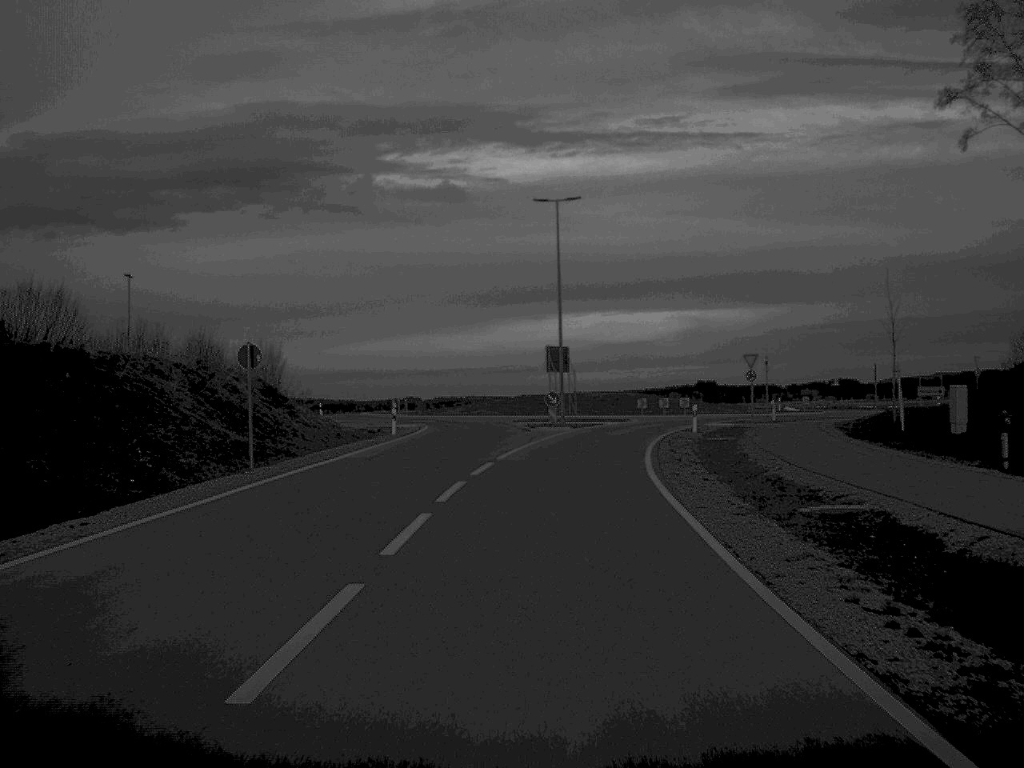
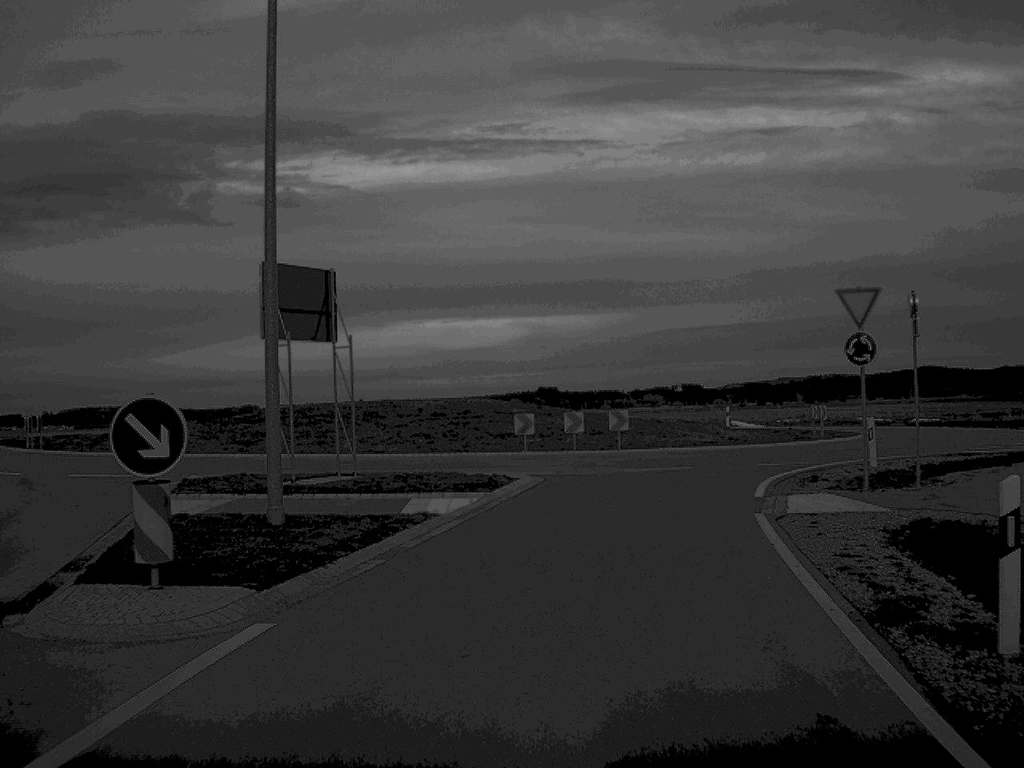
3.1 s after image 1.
(+2.5, +41.8) m; +7°
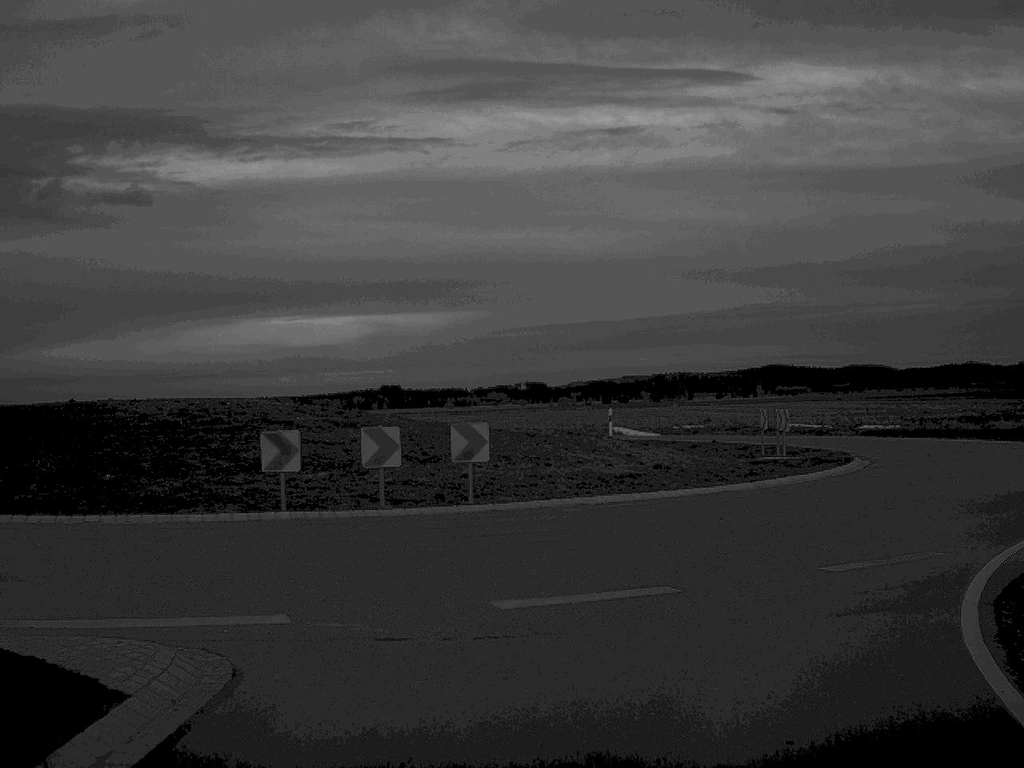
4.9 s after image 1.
(+0.9, +16.5) m; +7°
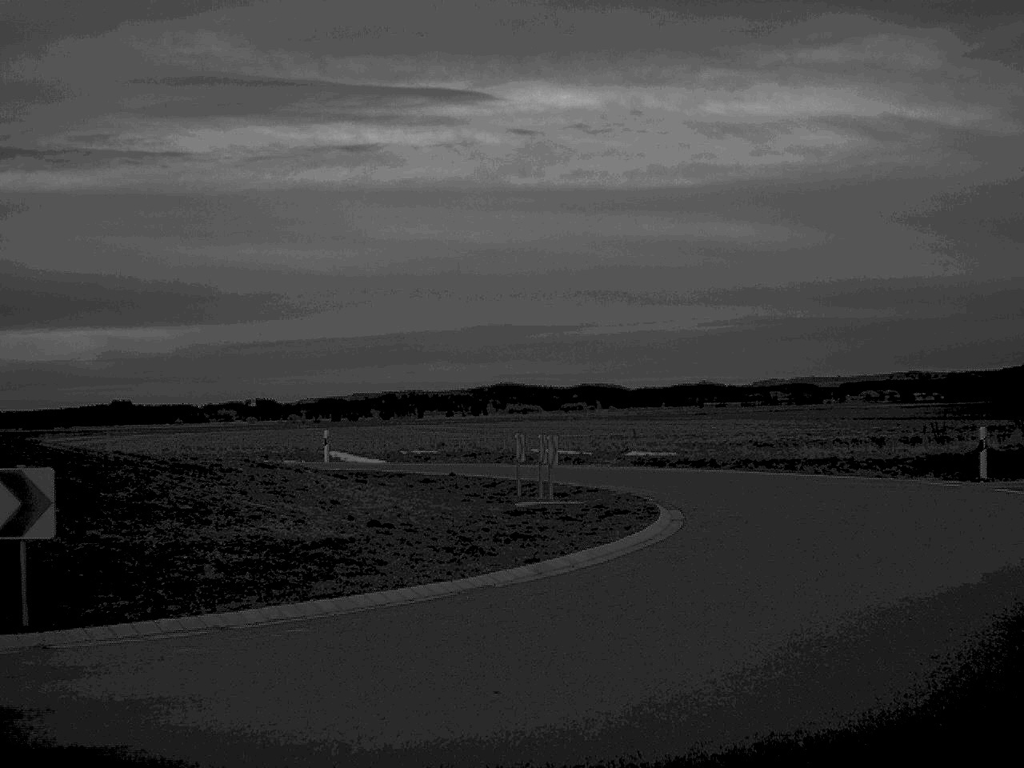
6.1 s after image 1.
(+0.7, +8.0) m; +12°
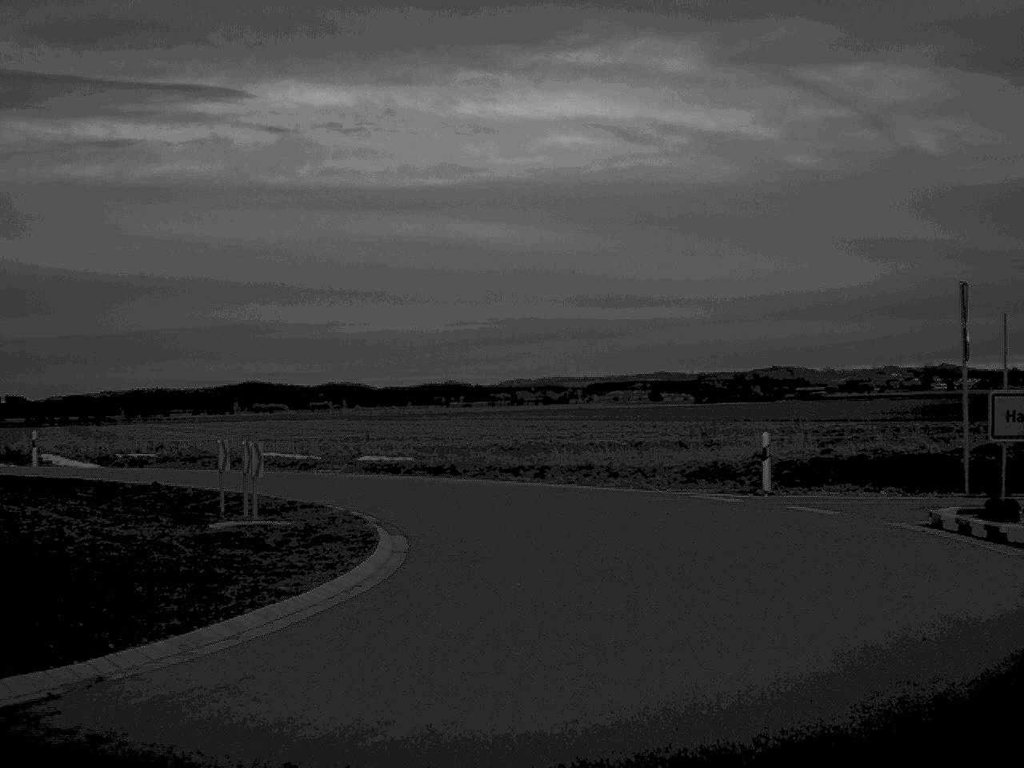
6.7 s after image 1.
(+0.3, +3.6) m; +12°
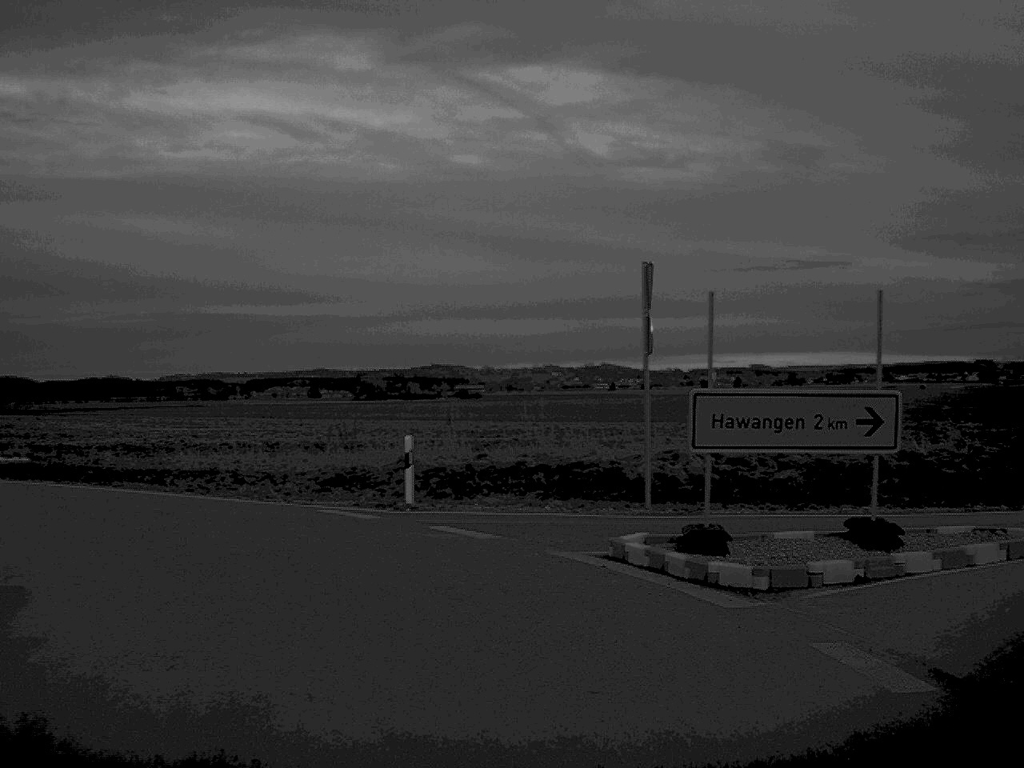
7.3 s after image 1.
(+0.4, +3.4) m; +15°
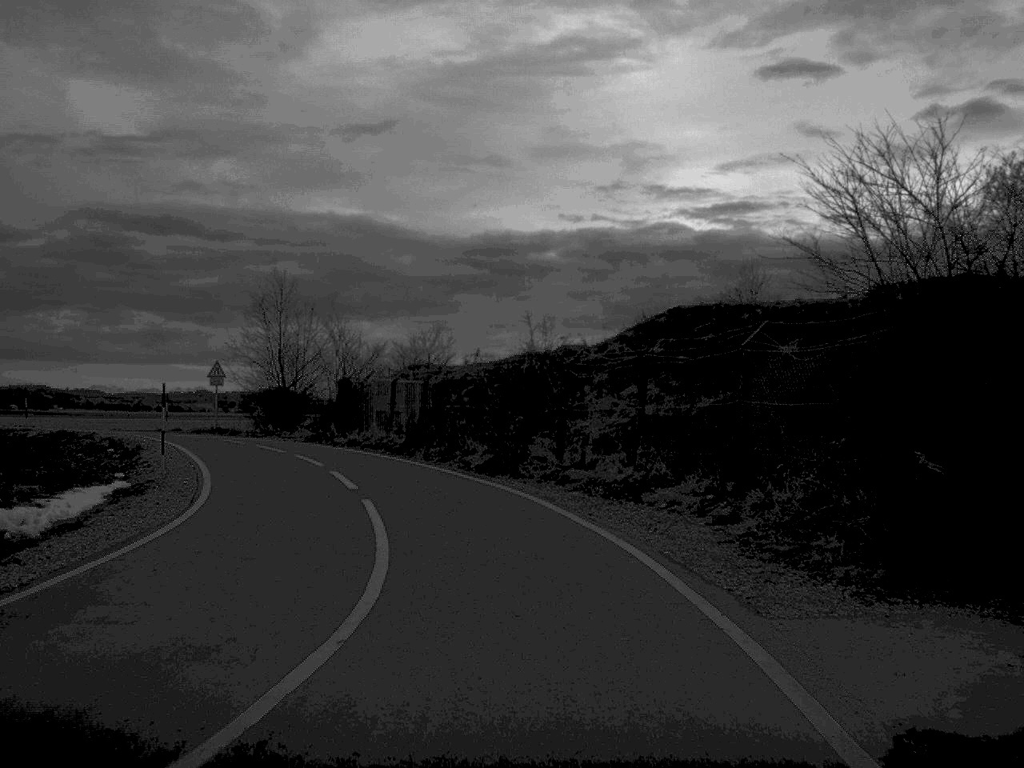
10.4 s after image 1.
(+11.8, +12.7) m; +67°
